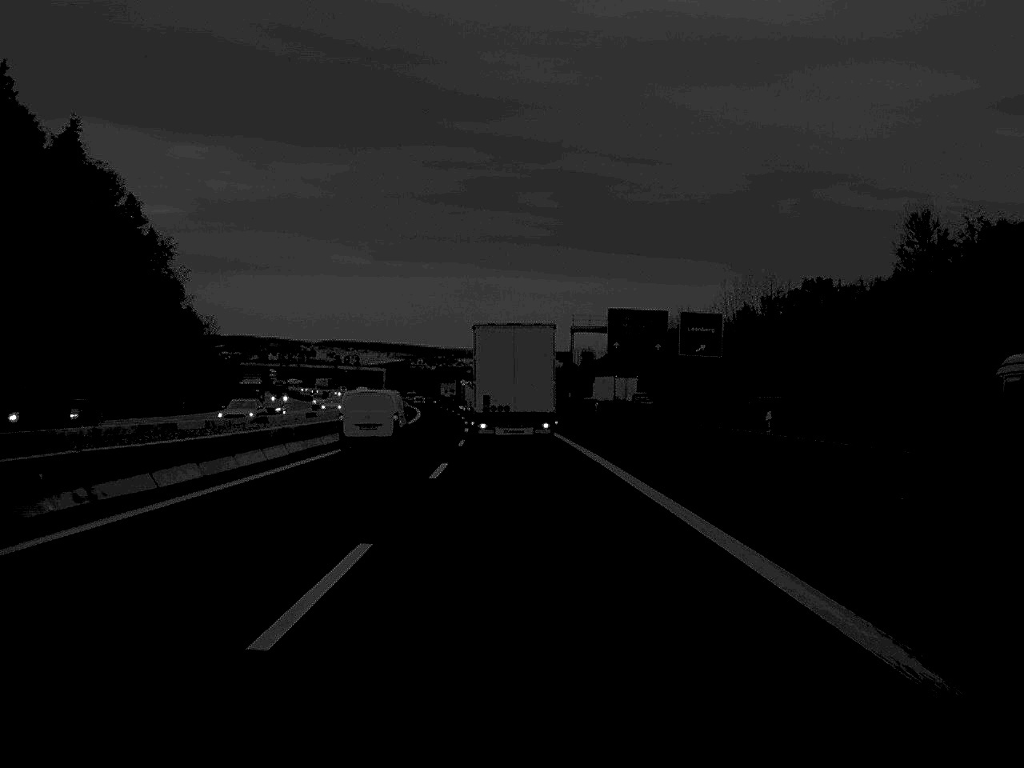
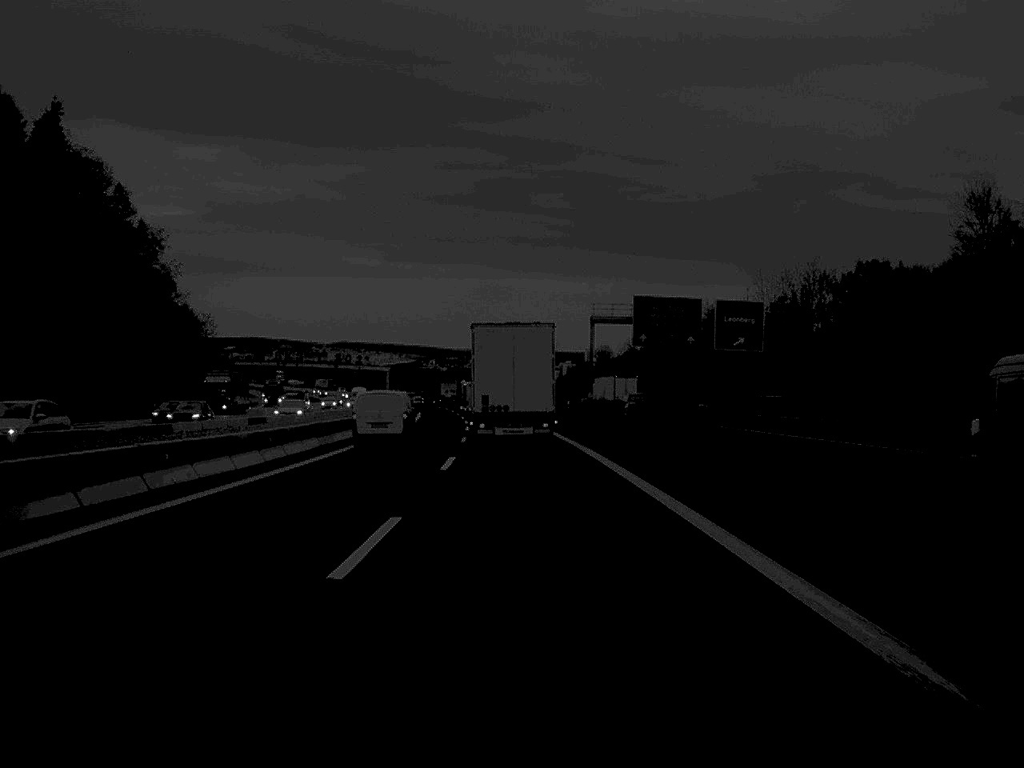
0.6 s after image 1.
(-0.1, +14.6) m; -1°
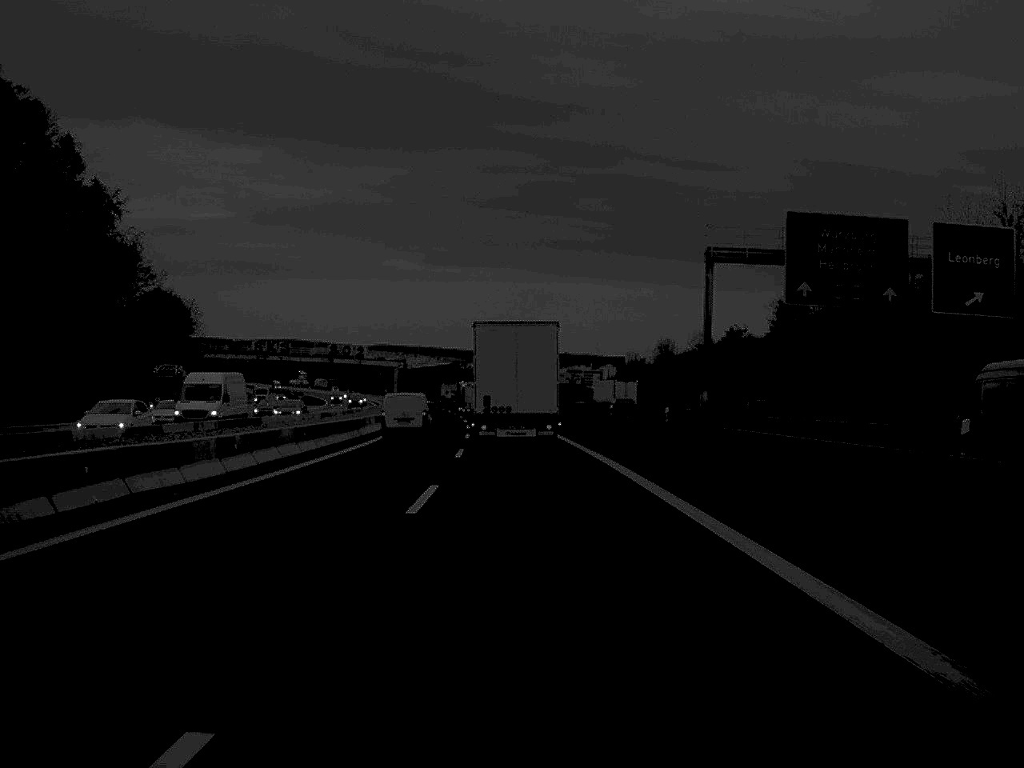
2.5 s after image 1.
(-0.7, +46.9) m; -2°
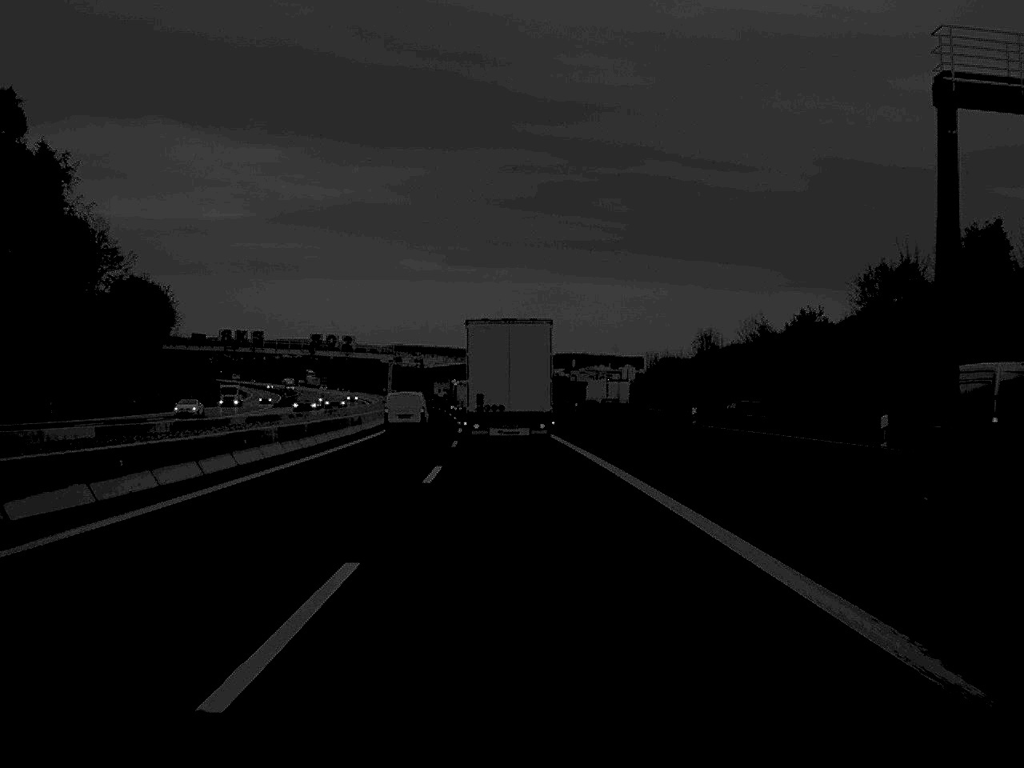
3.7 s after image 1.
(-0.2, +29.4) m; -1°
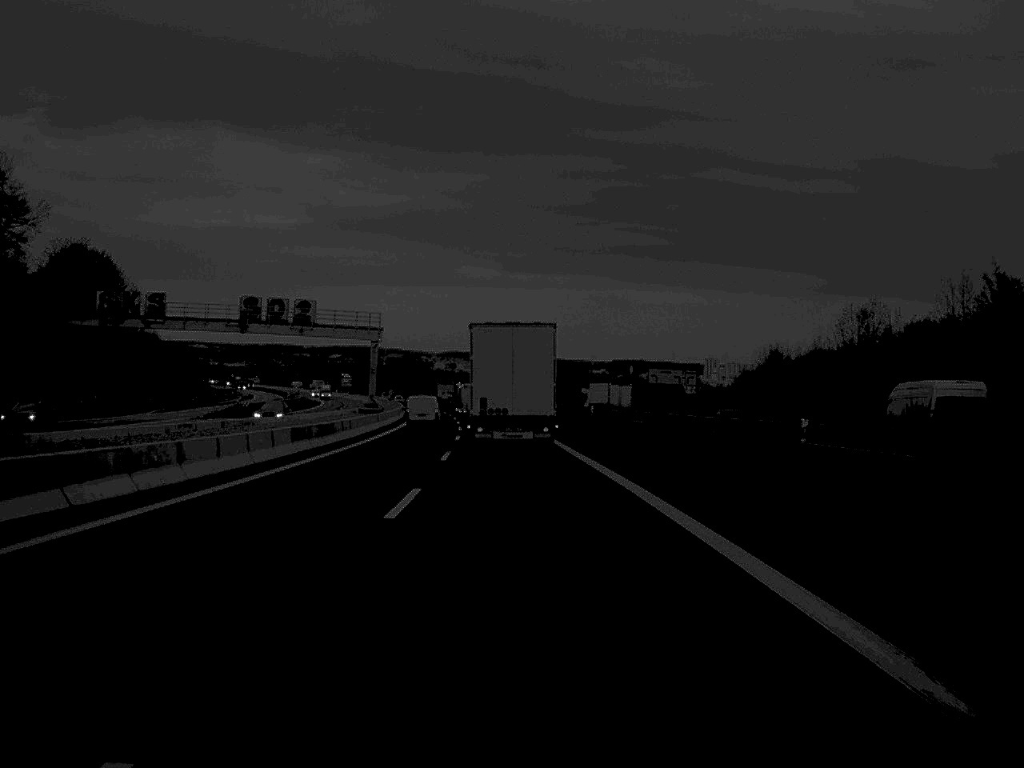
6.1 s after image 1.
(-1.3, +60.4) m; -3°
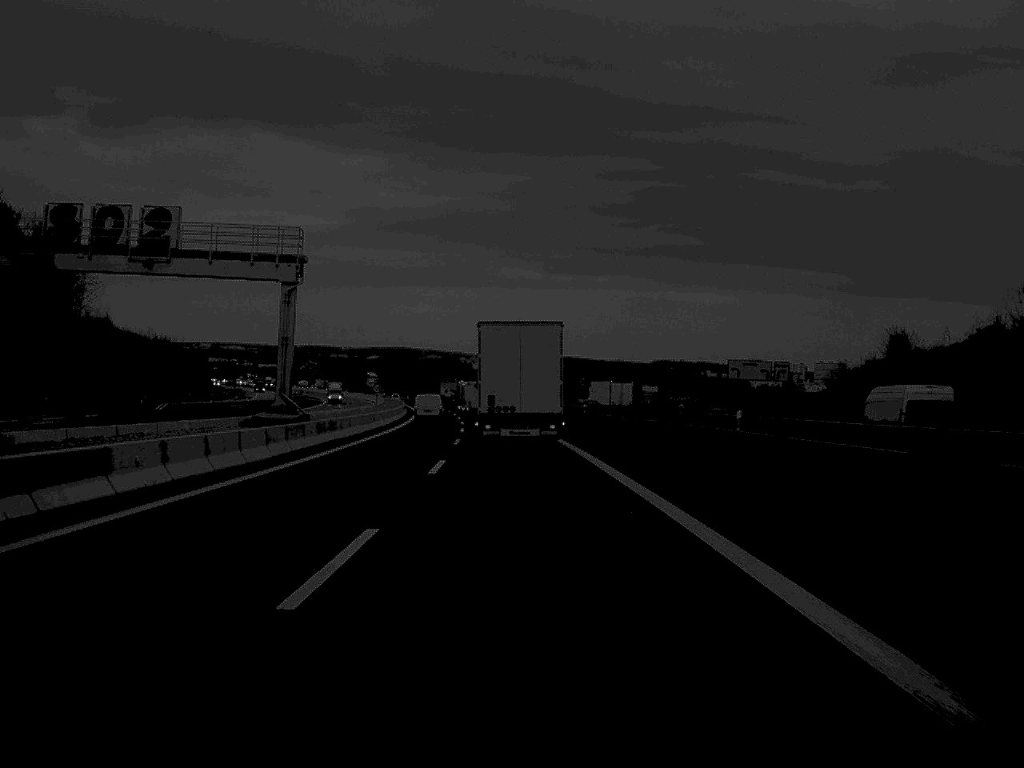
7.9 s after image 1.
(-0.7, +43.5) m; -2°
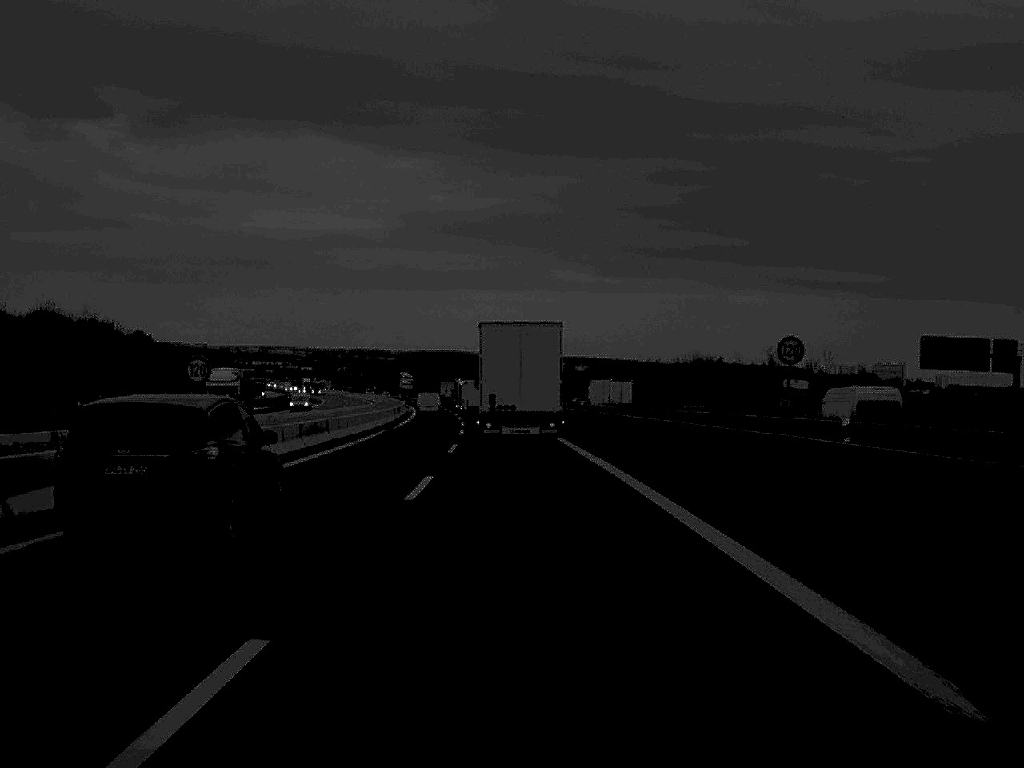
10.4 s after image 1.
(-1.2, +60.8) m; -2°
